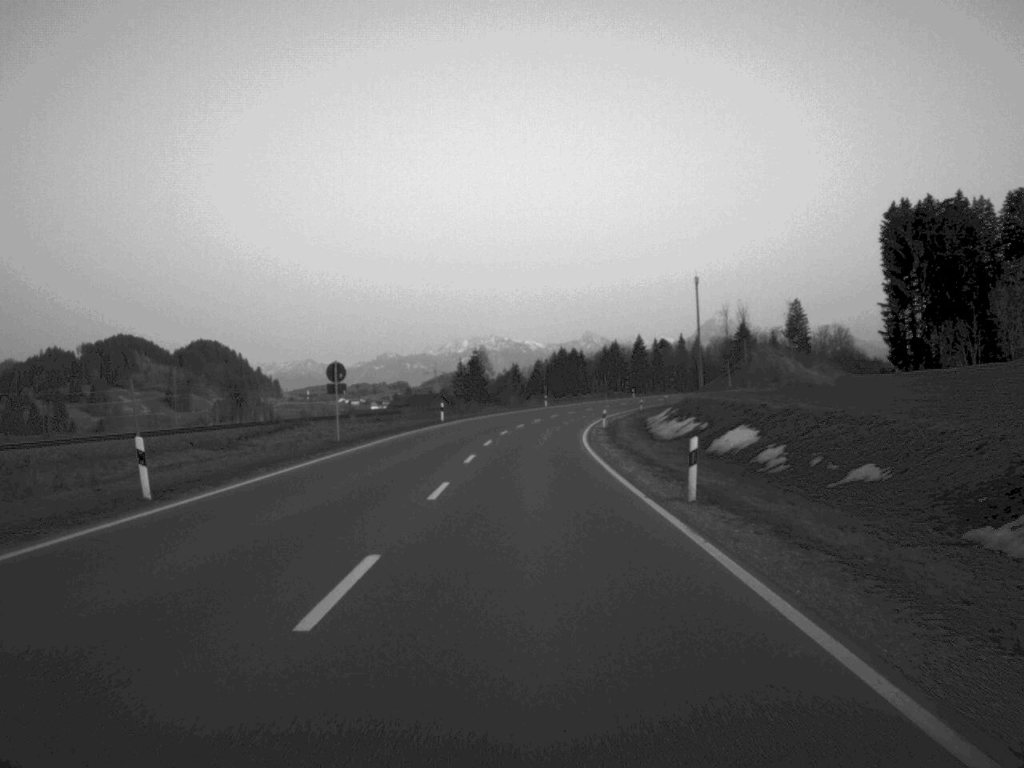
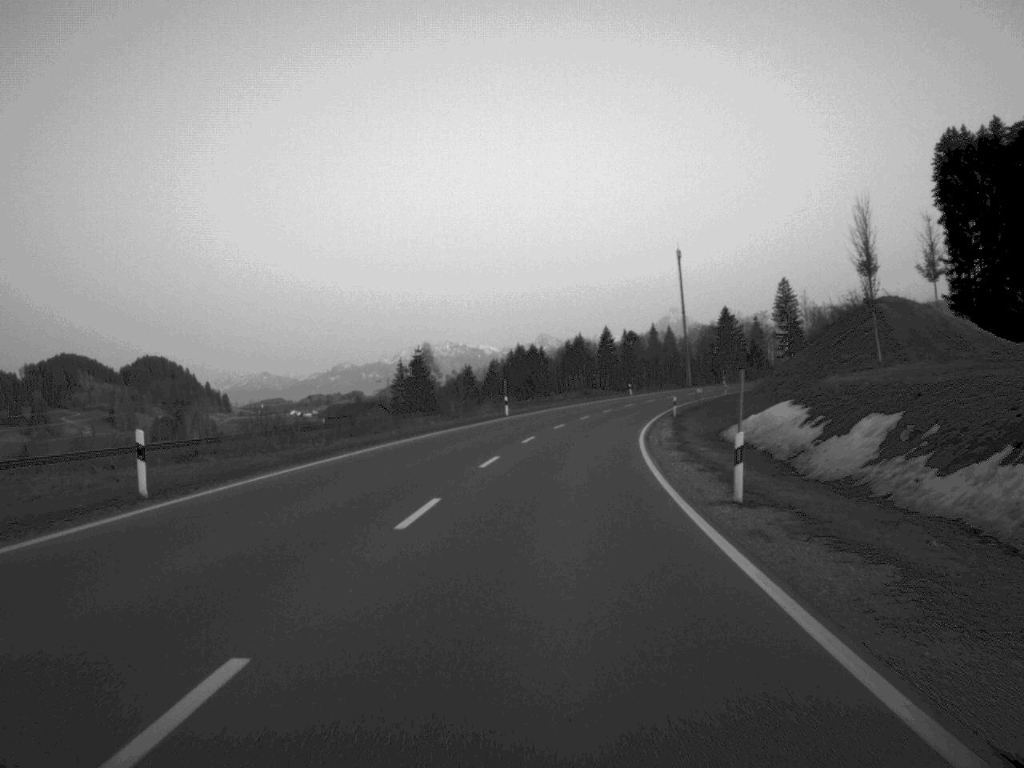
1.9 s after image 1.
(+0.6, +50.7) m; +2°
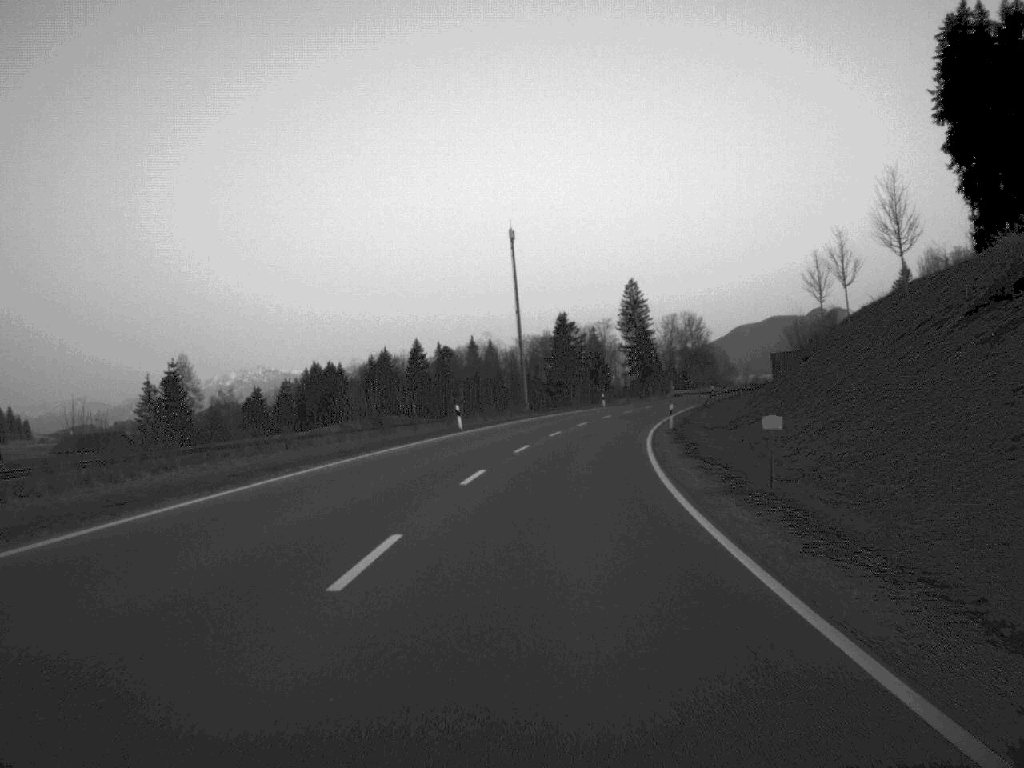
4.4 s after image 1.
(+4.5, +63.6) m; +8°
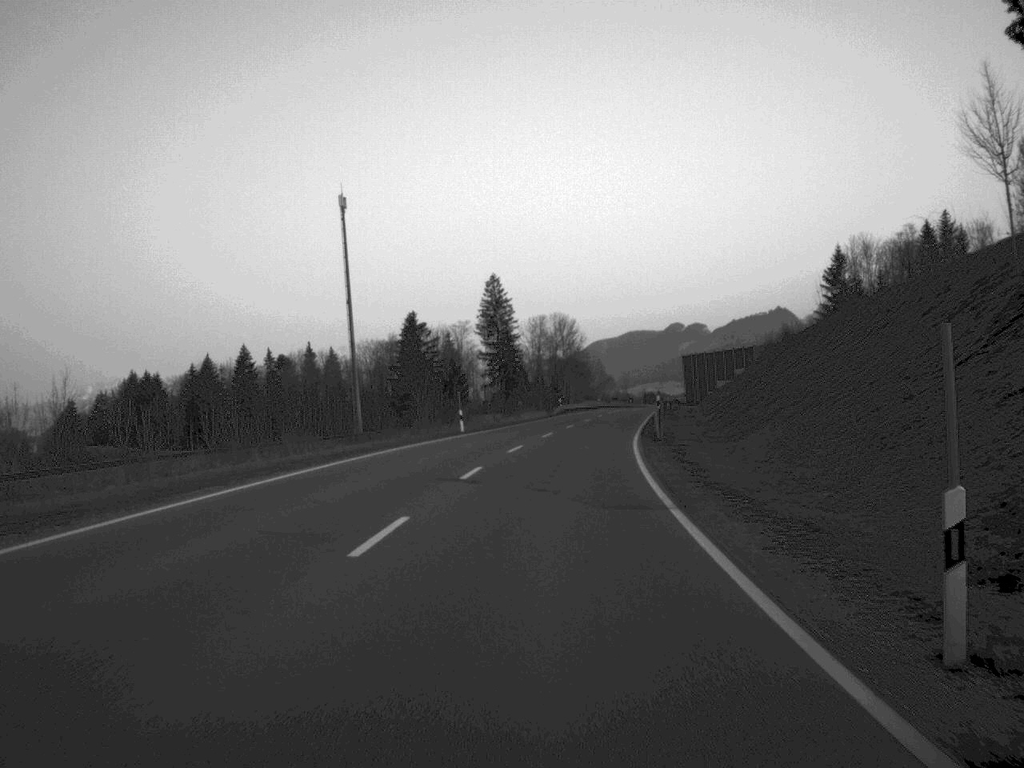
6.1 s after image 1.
(+2.6, +45.2) m; +6°
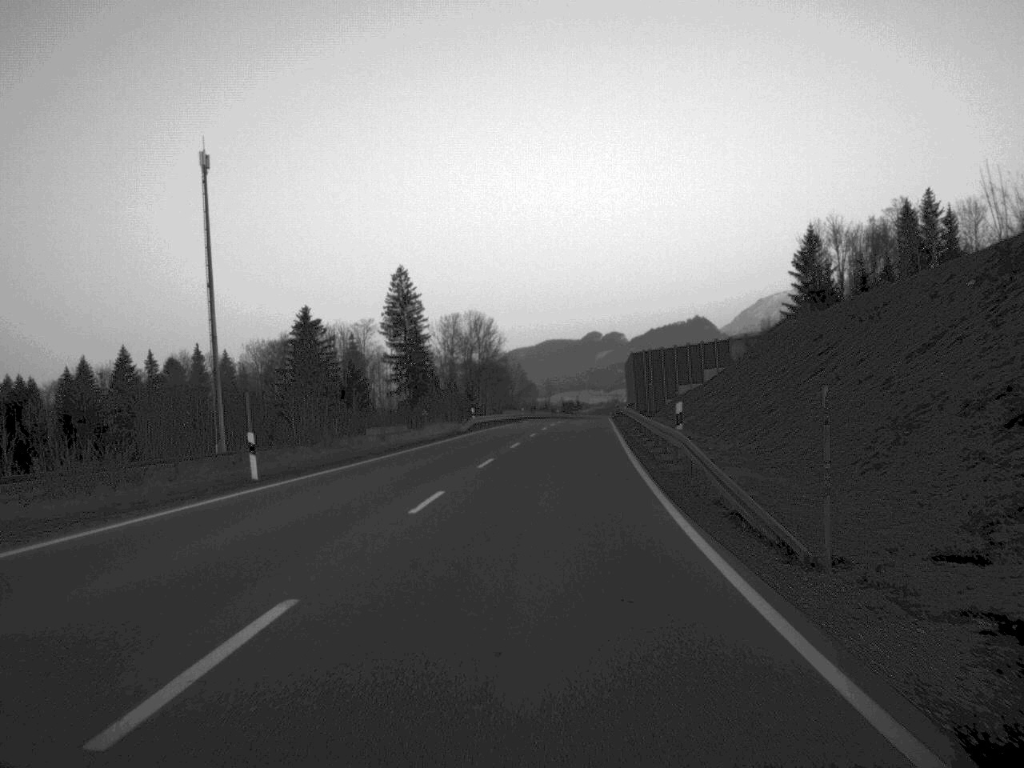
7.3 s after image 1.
(+1.0, +30.7) m; +4°
